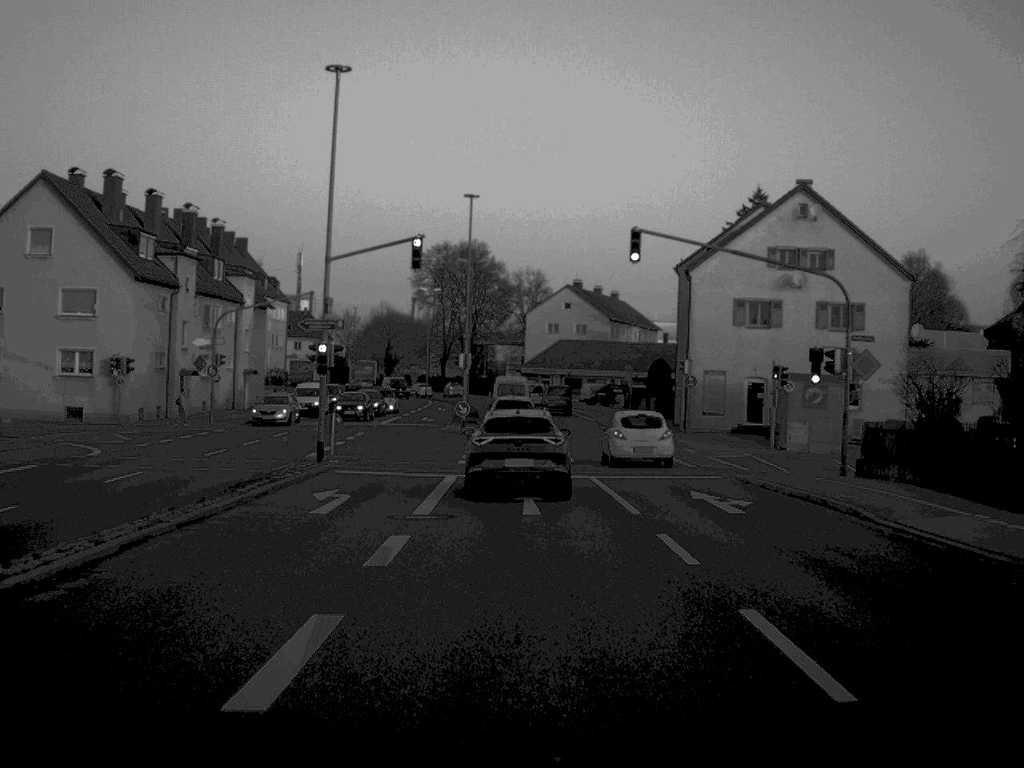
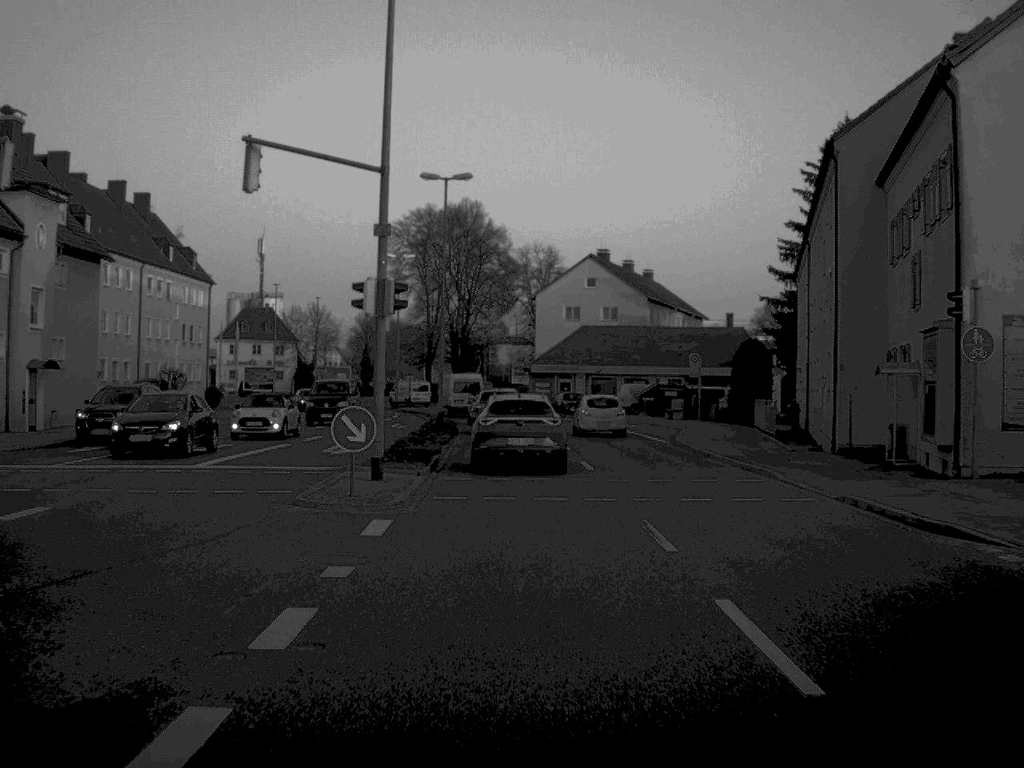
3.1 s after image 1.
(-0.1, +35.8) m; 0°
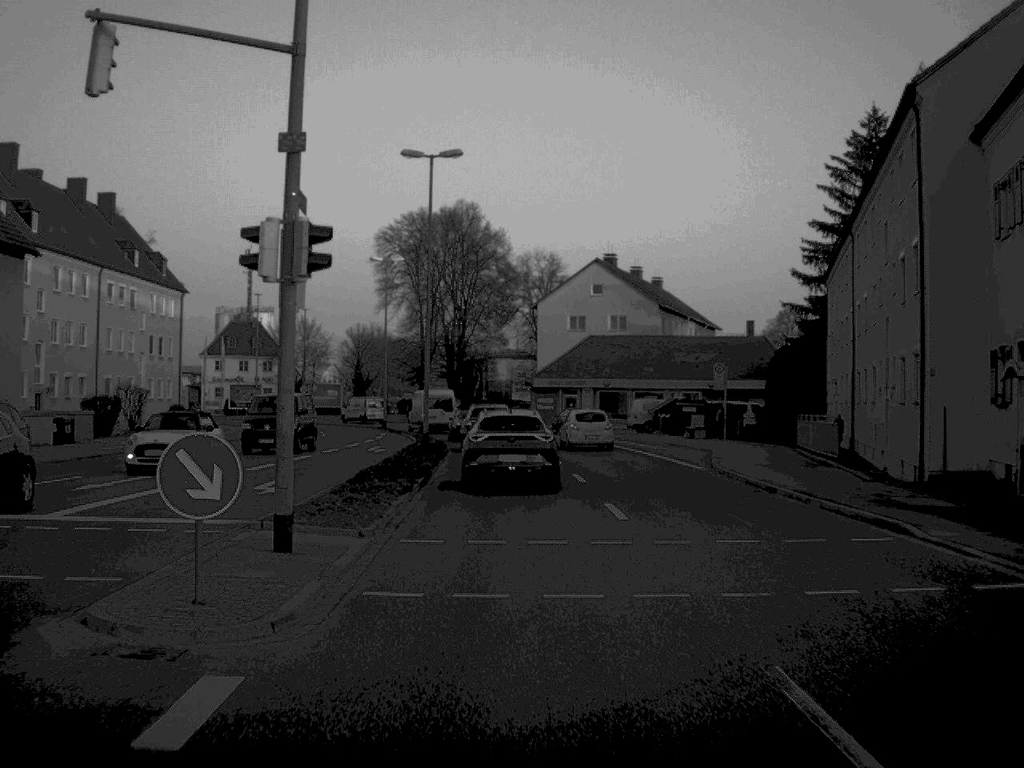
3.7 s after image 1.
(0.0, +8.2) m; 0°
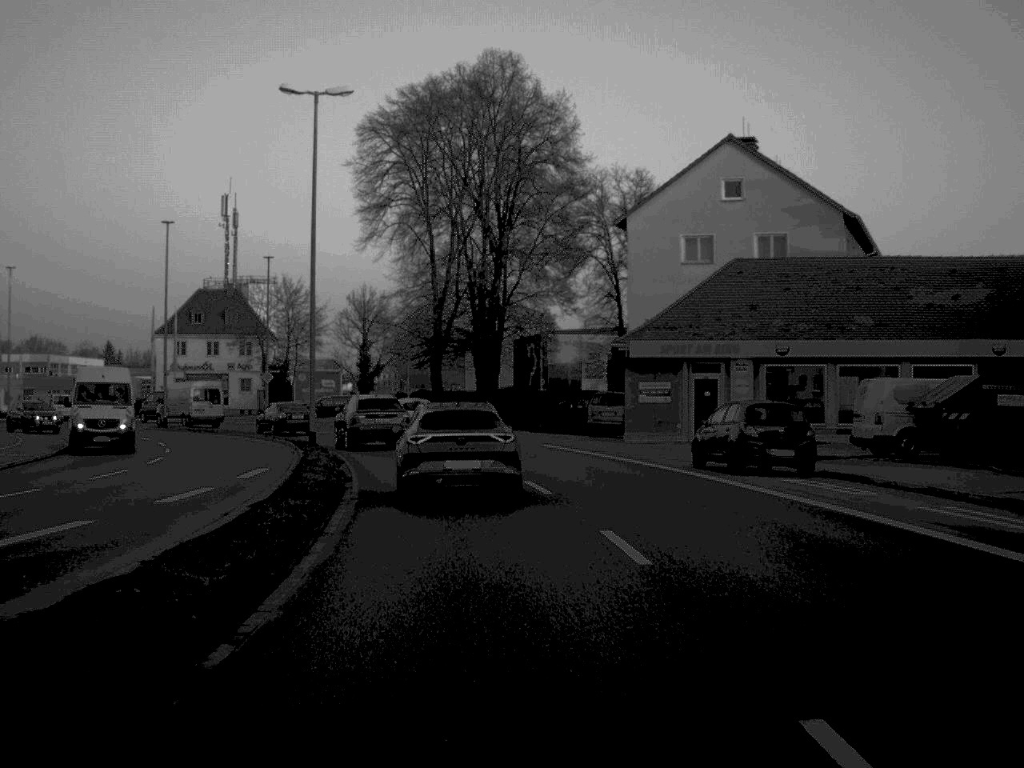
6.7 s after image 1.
(-0.6, +41.8) m; -3°
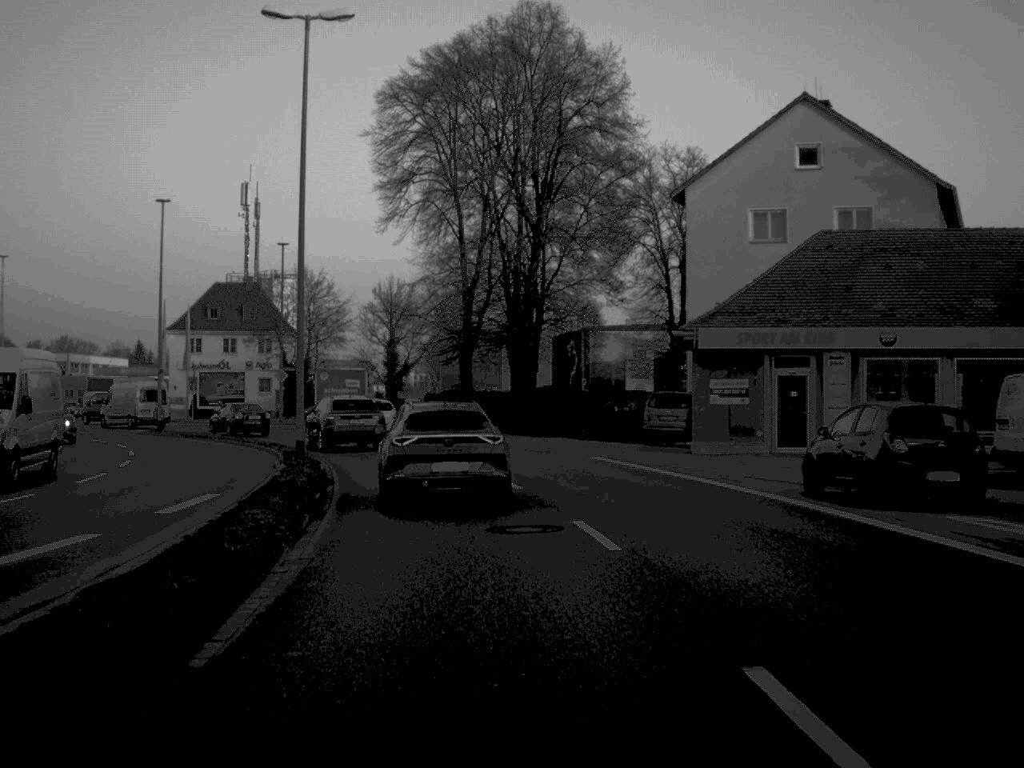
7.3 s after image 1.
(-0.1, +7.7) m; -2°
